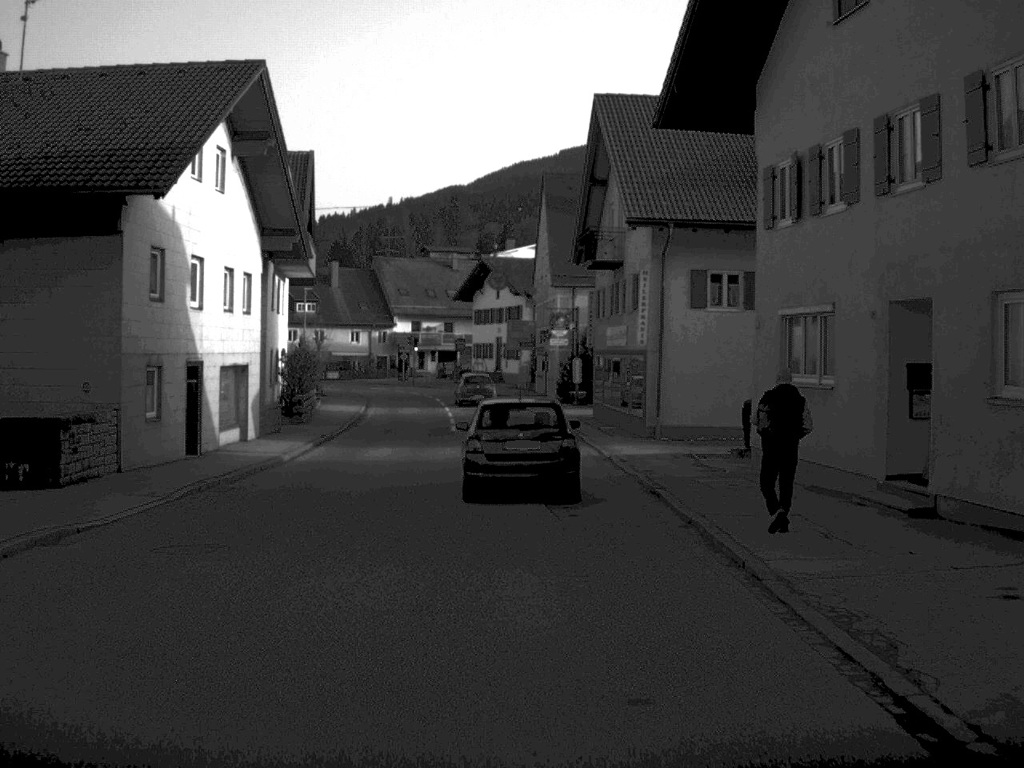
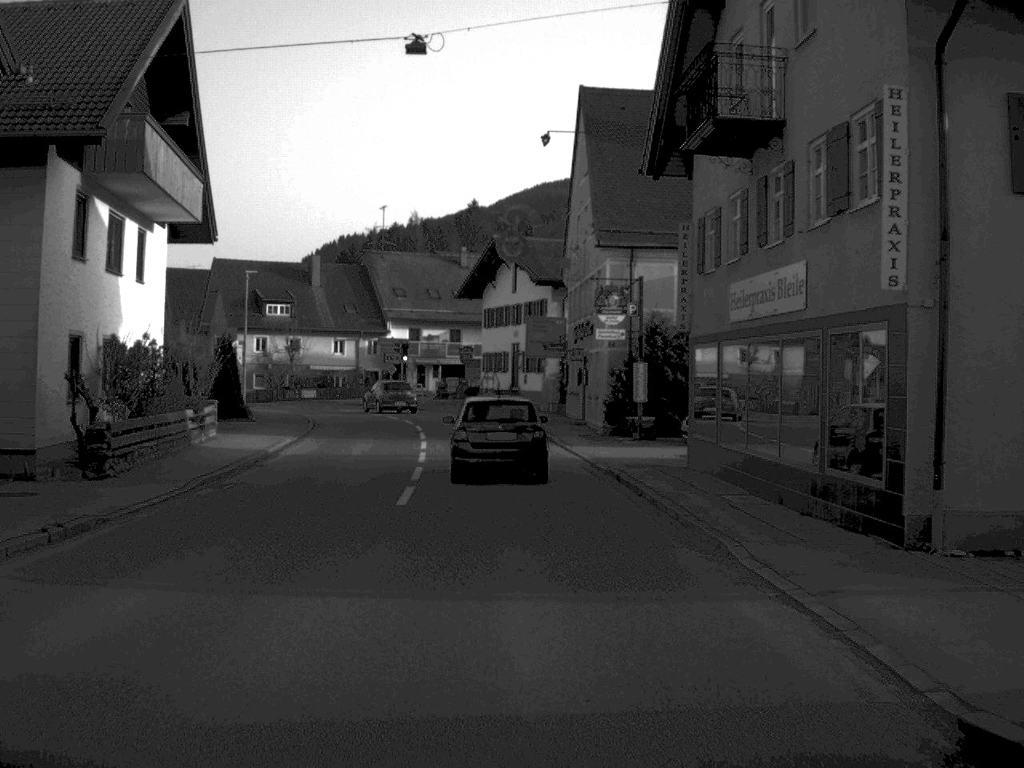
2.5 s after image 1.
(-0.1, +21.9) m; -1°
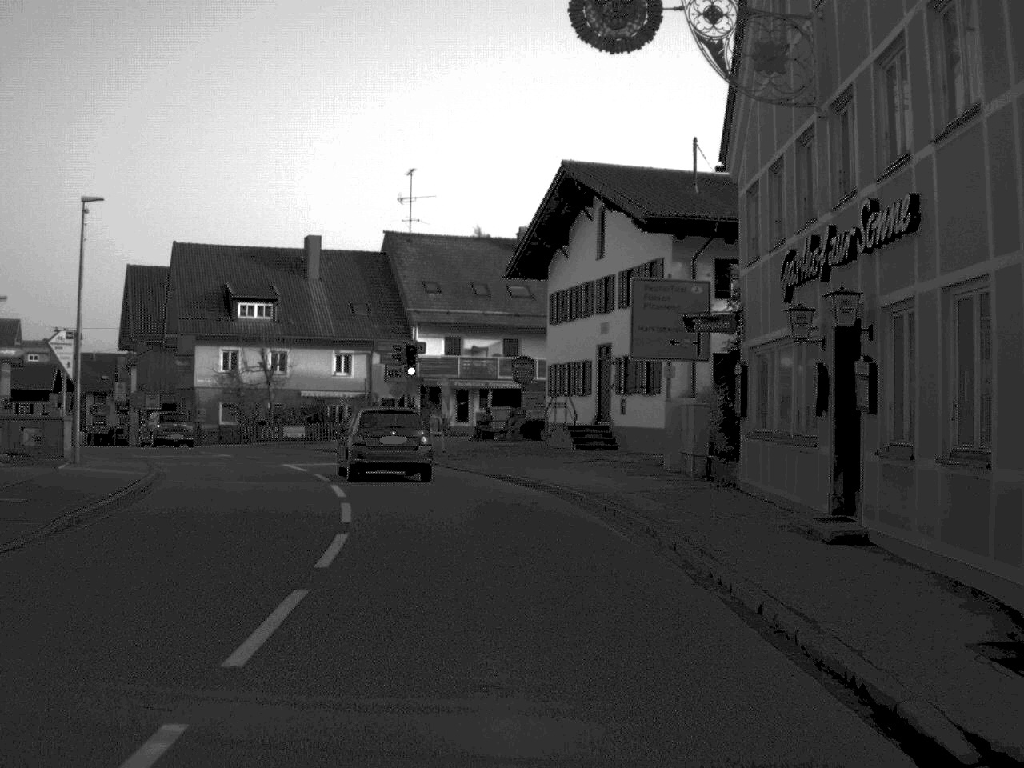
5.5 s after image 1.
(-0.6, +28.3) m; -3°
